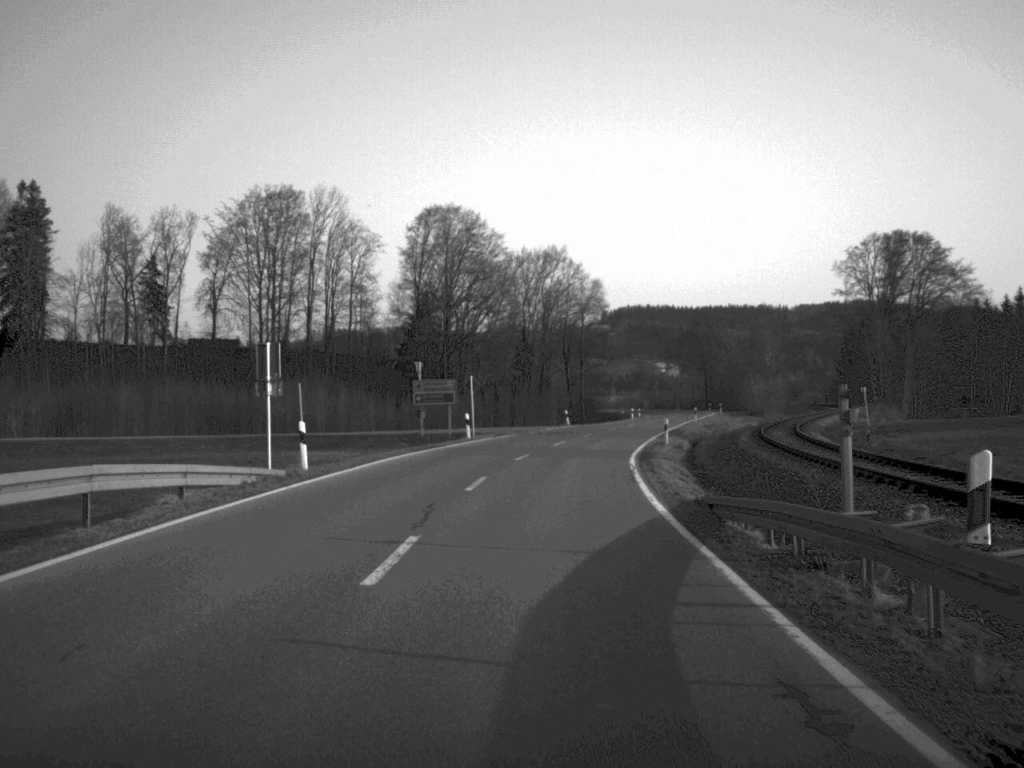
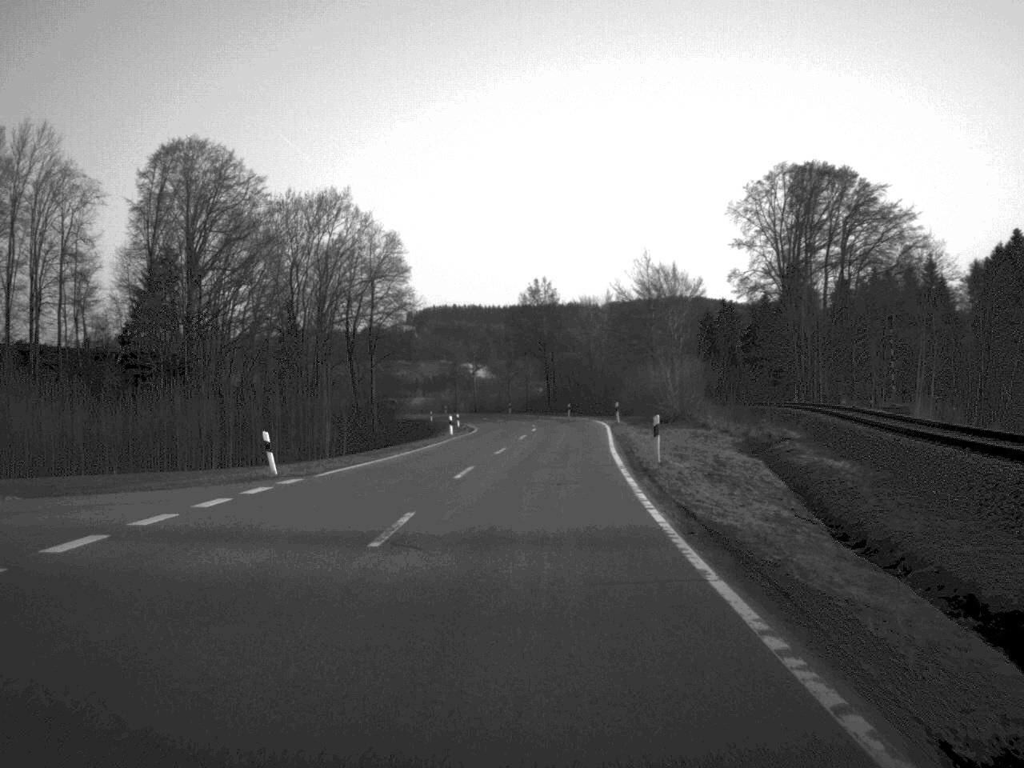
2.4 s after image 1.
(+4.1, +56.6) m; +9°
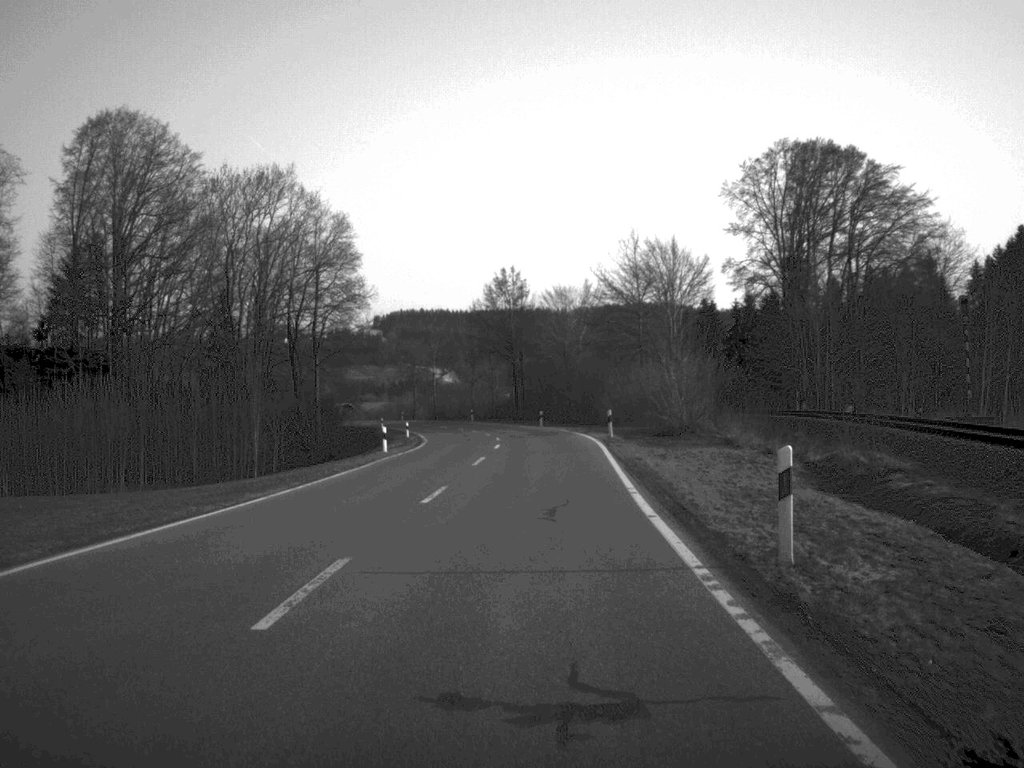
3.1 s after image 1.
(+0.2, +16.6) m; +1°
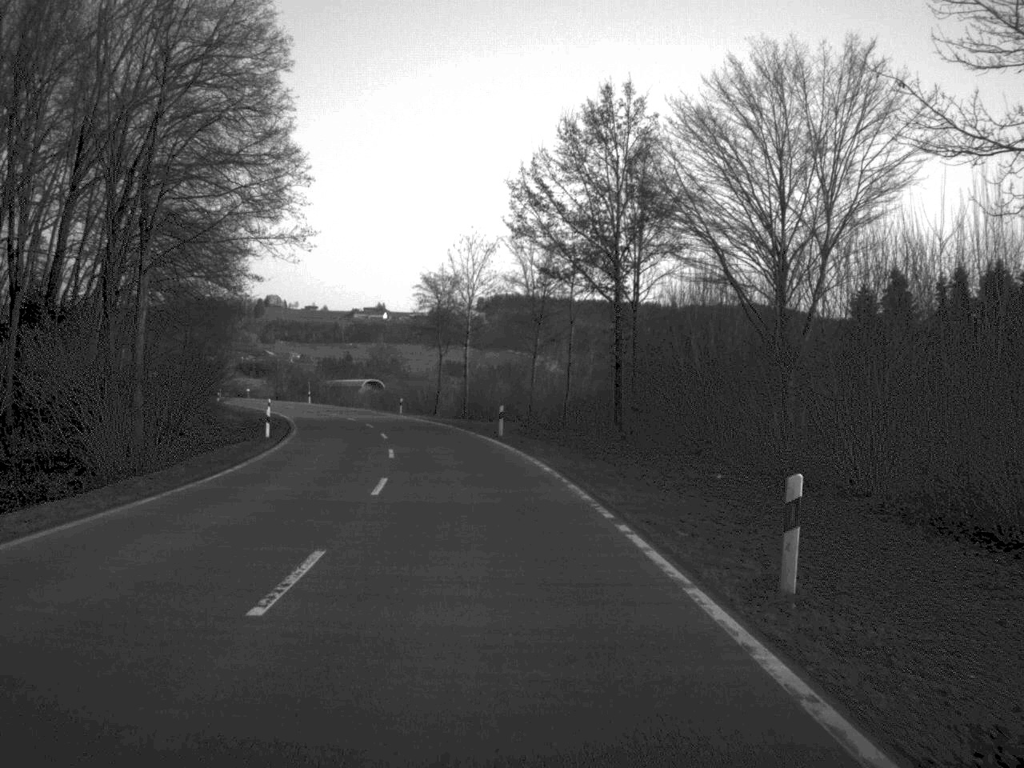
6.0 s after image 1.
(-0.5, +70.9) m; -5°
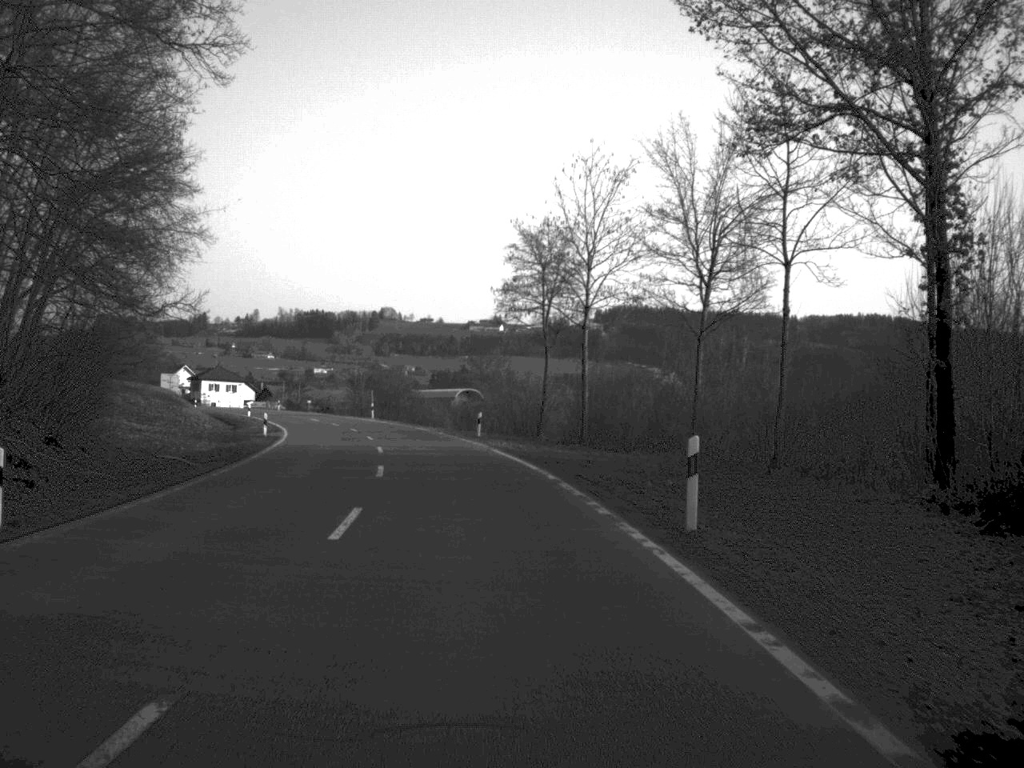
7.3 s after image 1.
(-1.3, +30.4) m; -5°
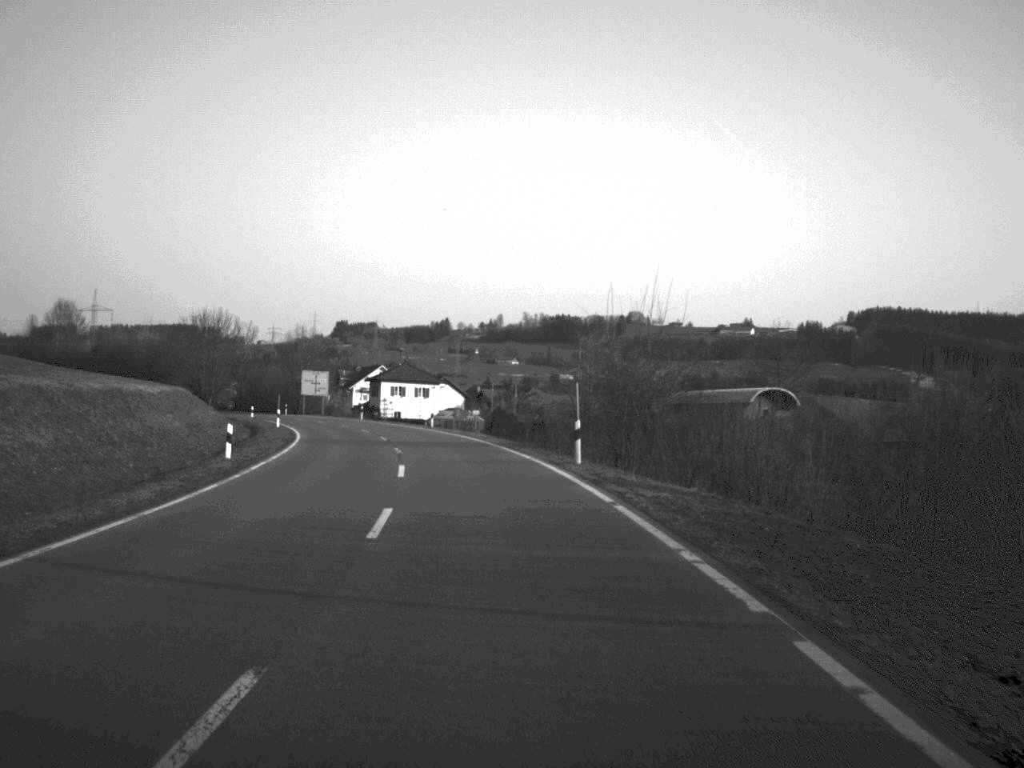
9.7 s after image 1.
(-5.6, +56.3) m; -11°
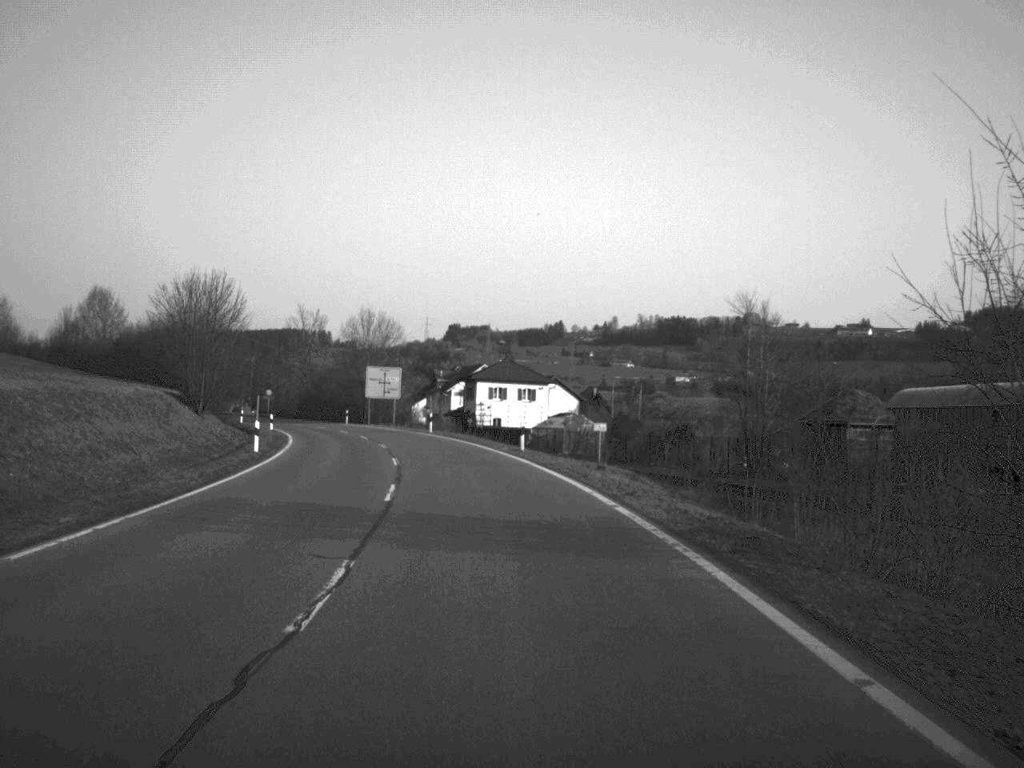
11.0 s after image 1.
(-1.3, +29.0) m; -5°
